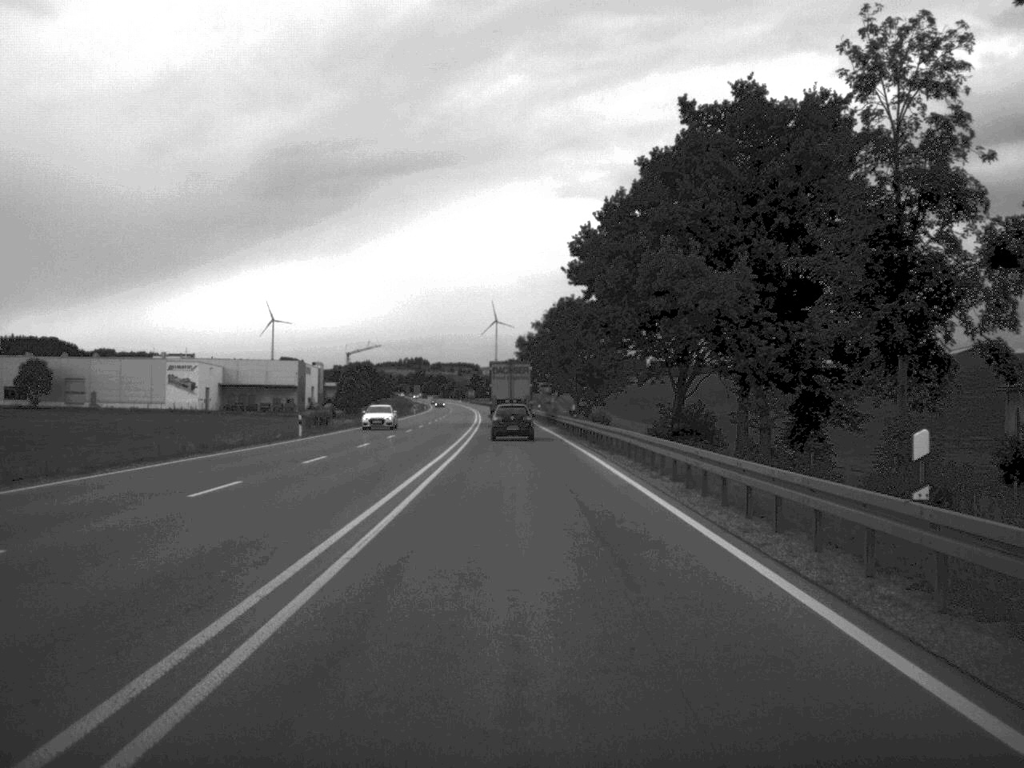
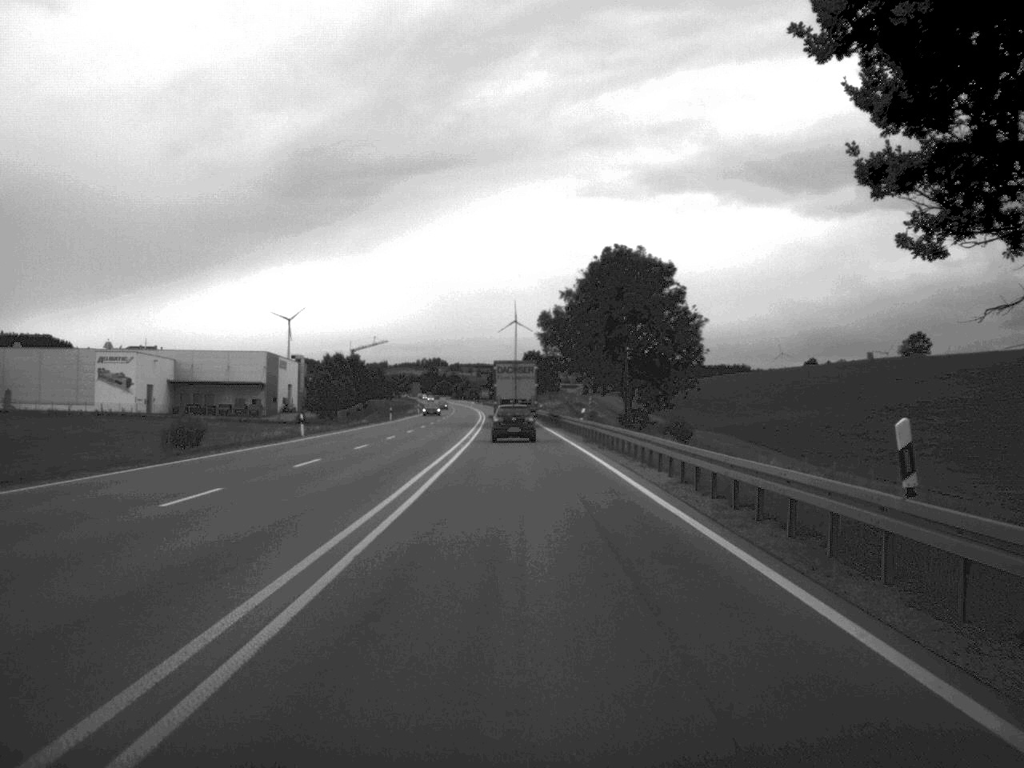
(-0.6, +49.6) m; -1°
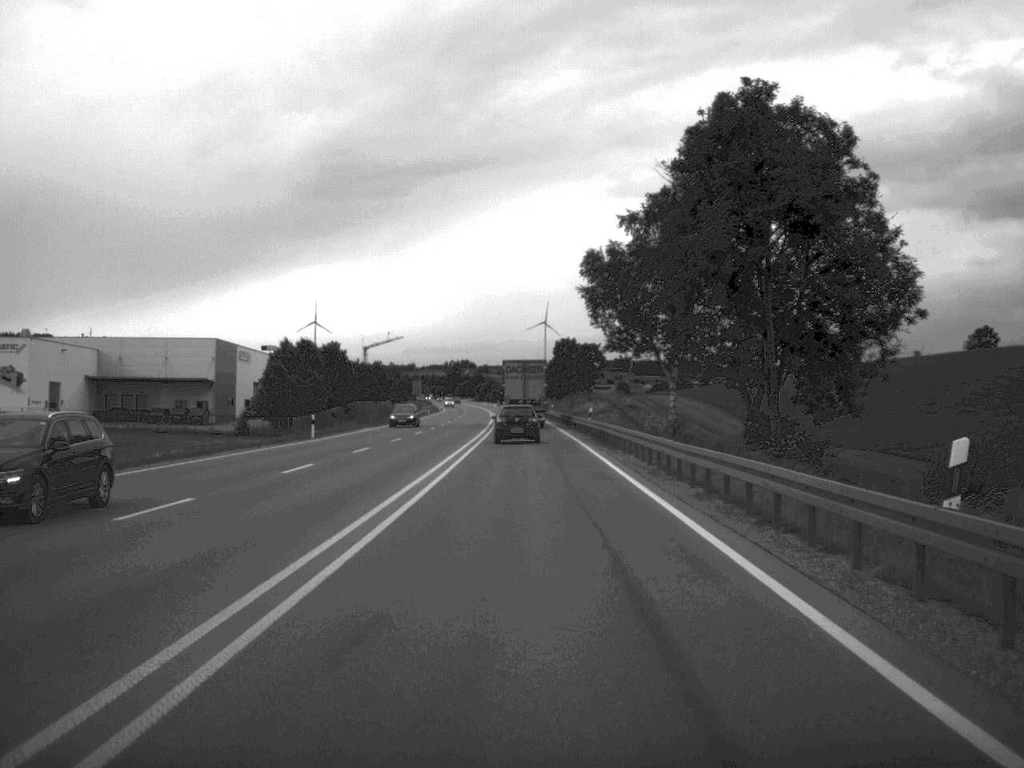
(-0.4, +50.2) m; -2°
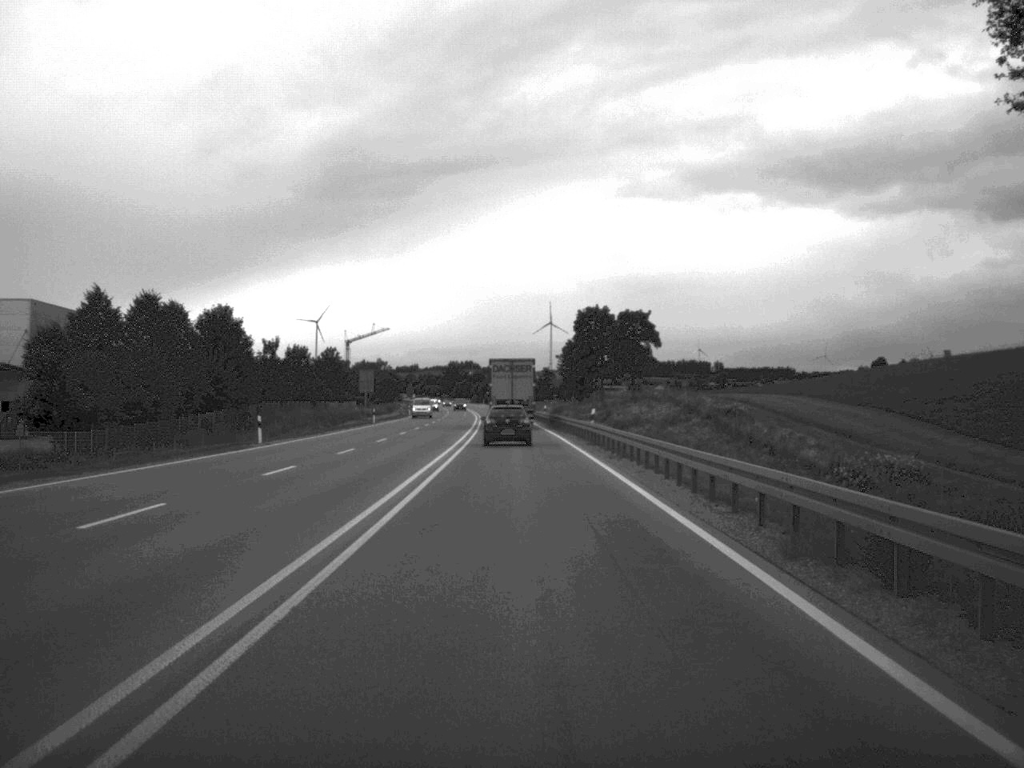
(-0.1, +61.2) m; 0°
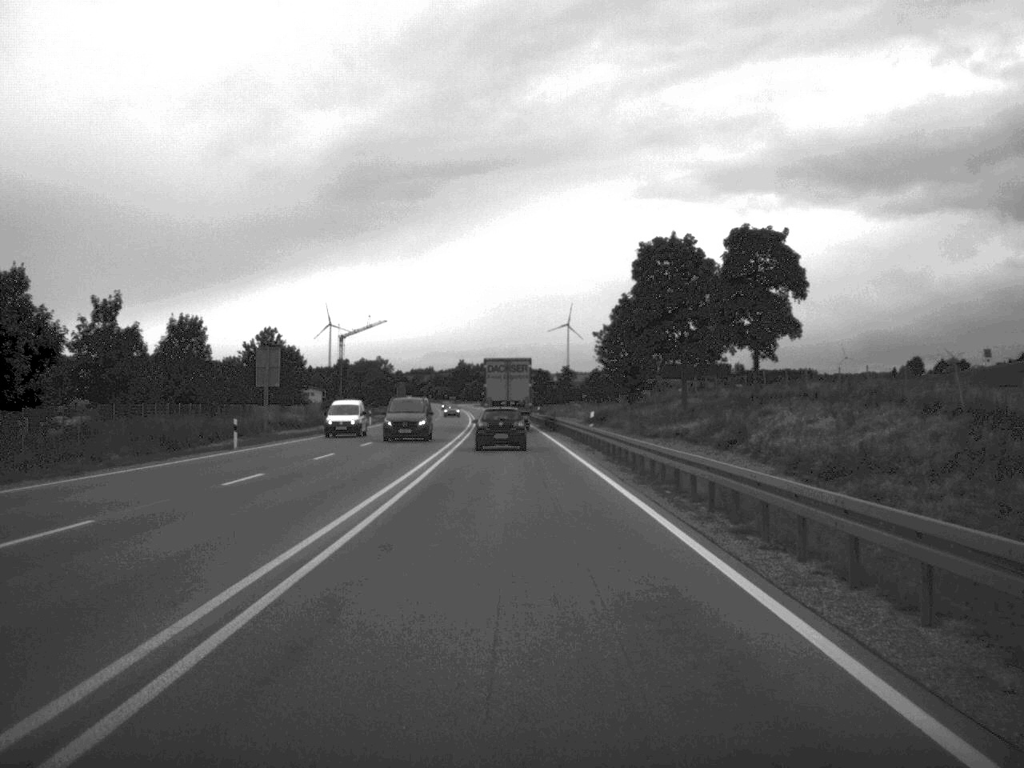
(-0.3, +50.6) m; -1°
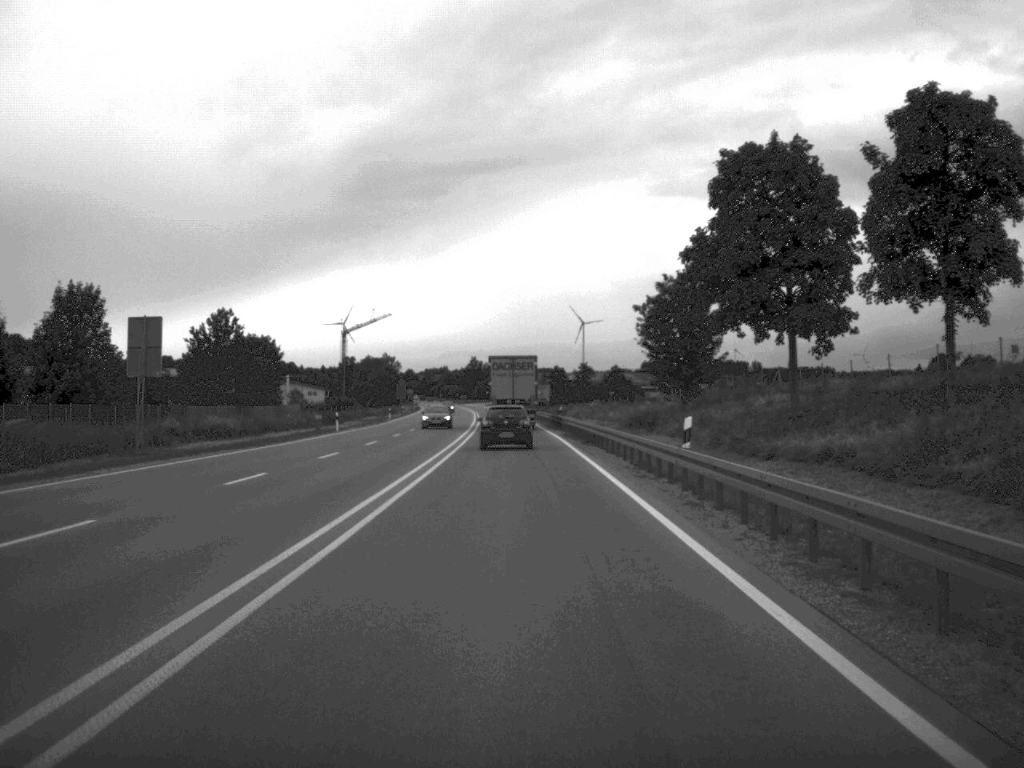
(-0.1, +24.0) m; -1°
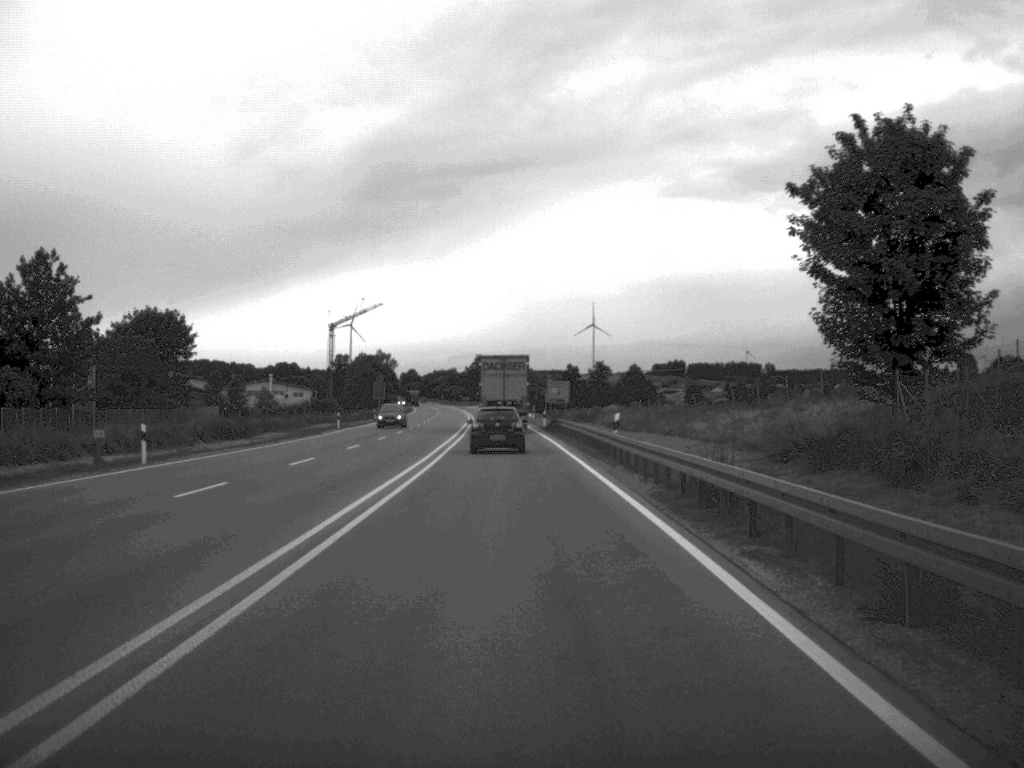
(-0.2, +39.2) m; -1°
